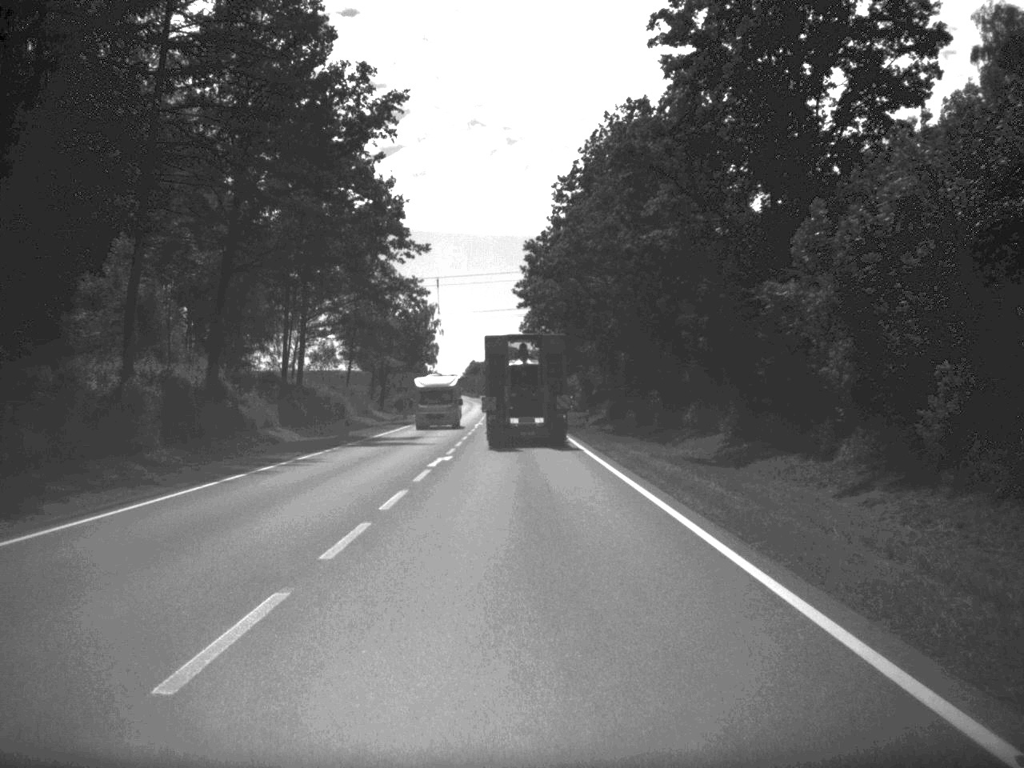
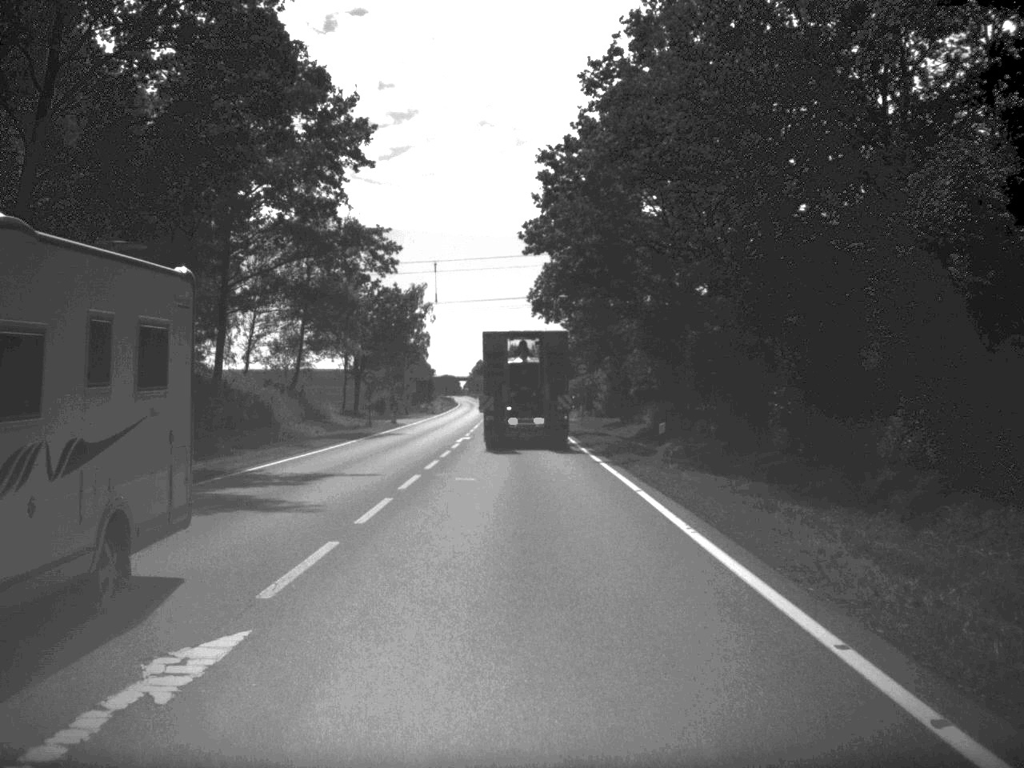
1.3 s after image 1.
(-0.1, +26.0) m; -1°
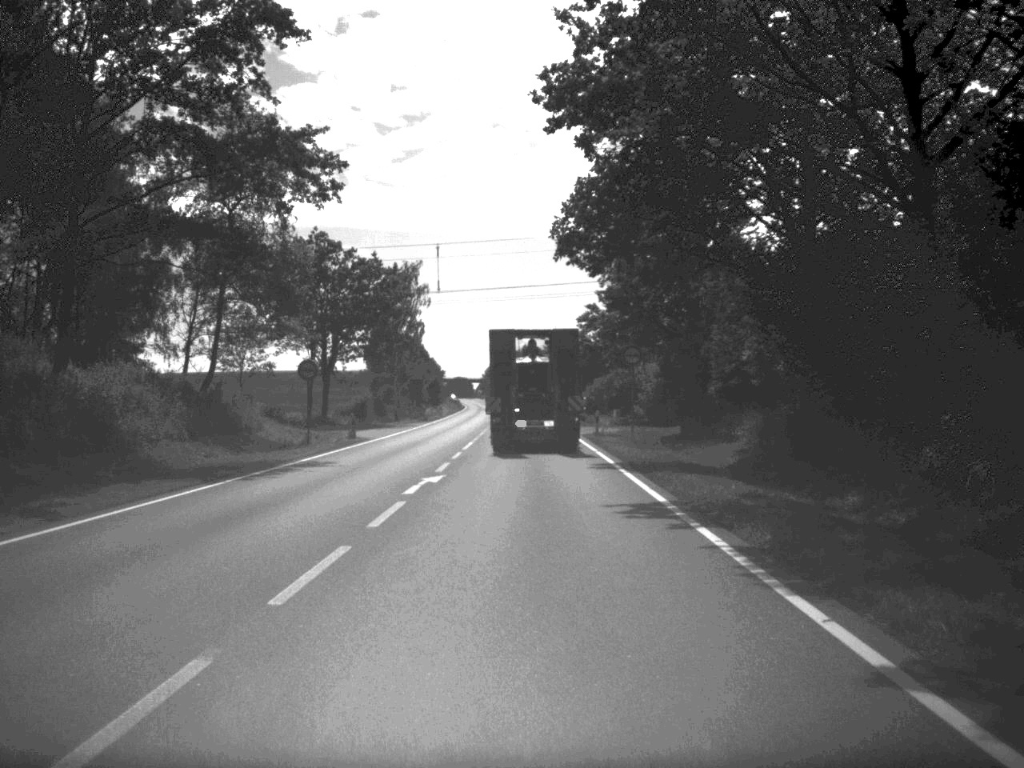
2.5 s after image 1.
(-0.2, +23.8) m; -1°
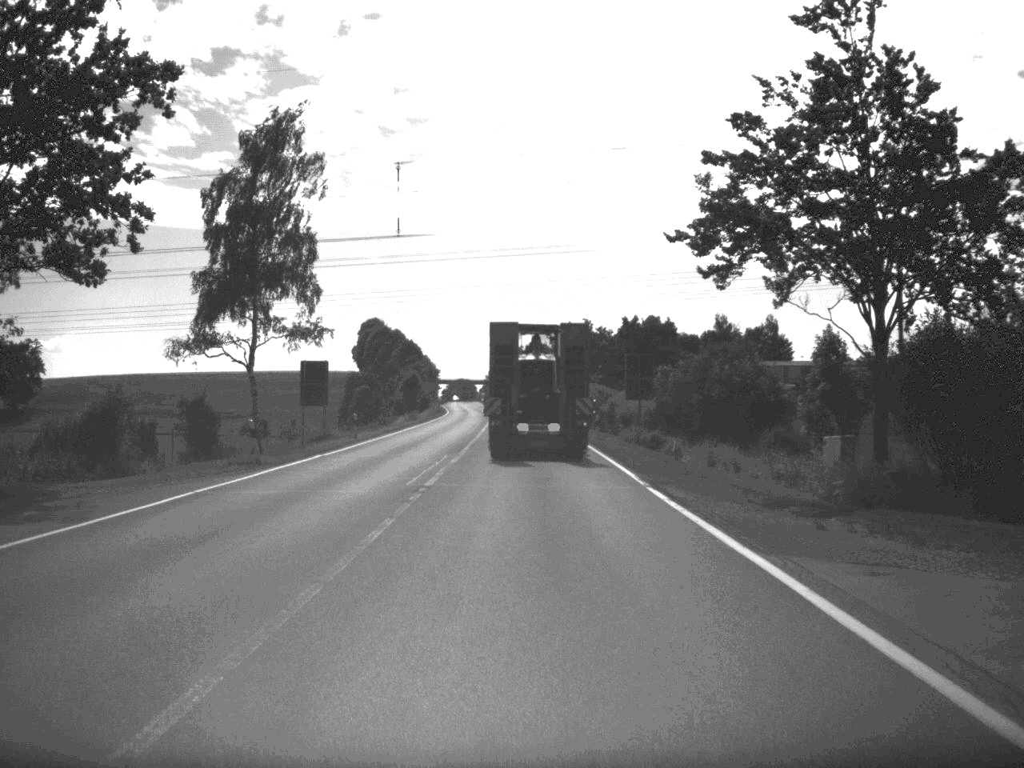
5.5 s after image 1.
(-0.3, +58.3) m; -1°
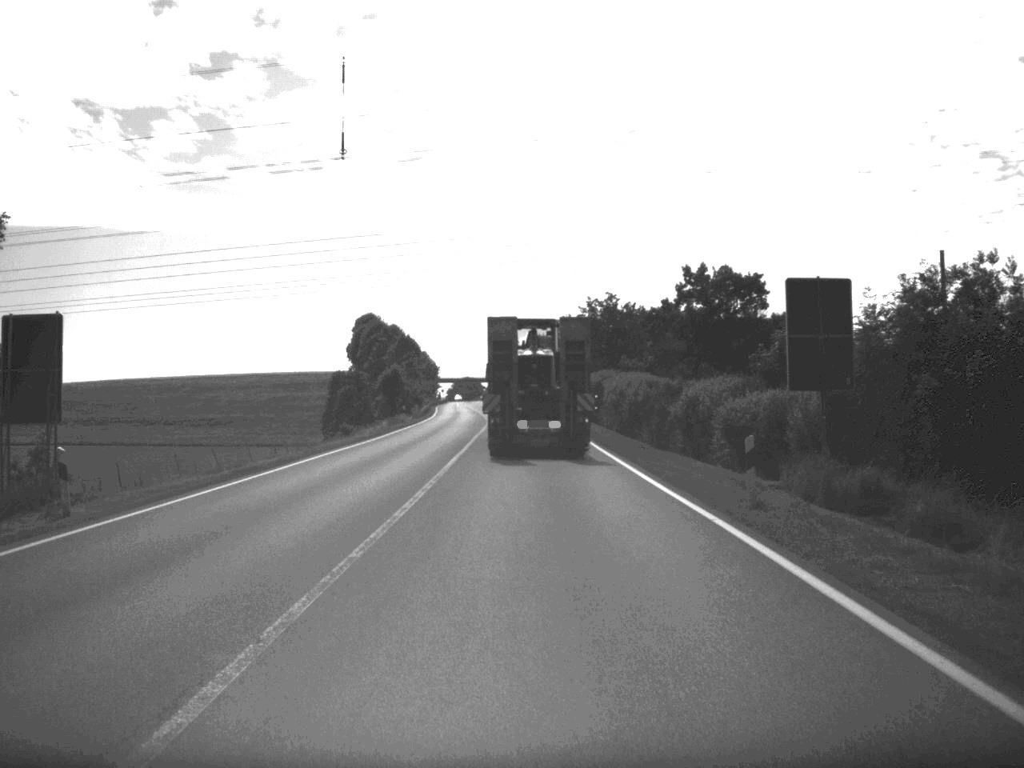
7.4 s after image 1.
(-0.2, +33.3) m; -1°
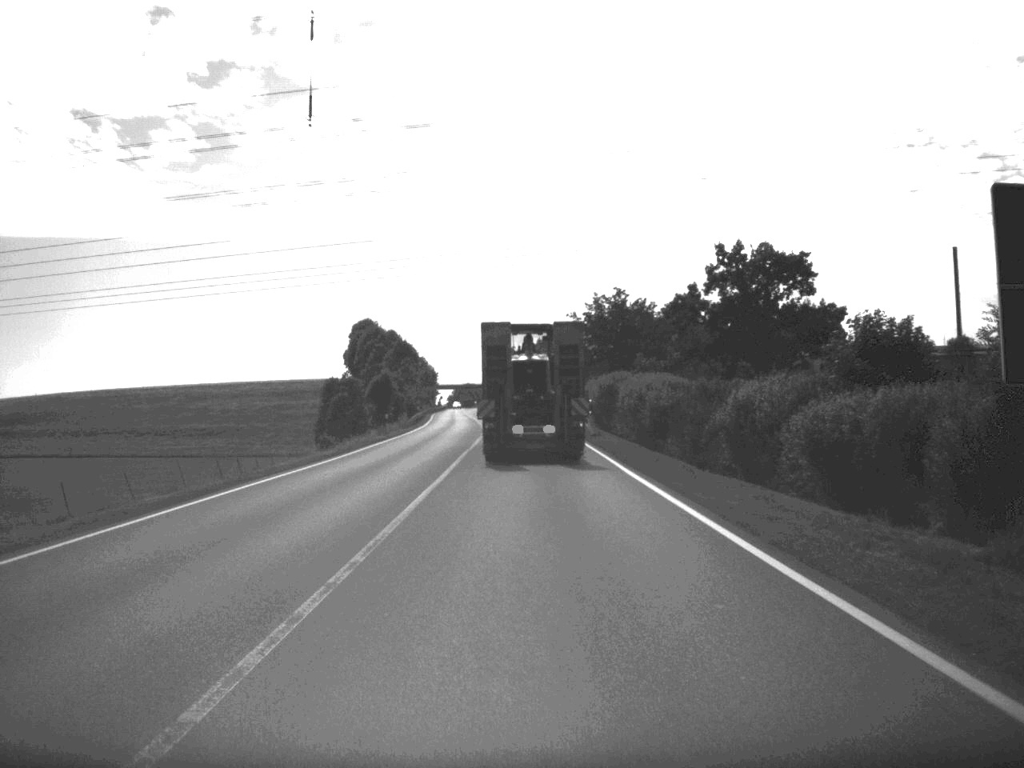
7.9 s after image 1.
(0.0, +10.3) m; 0°
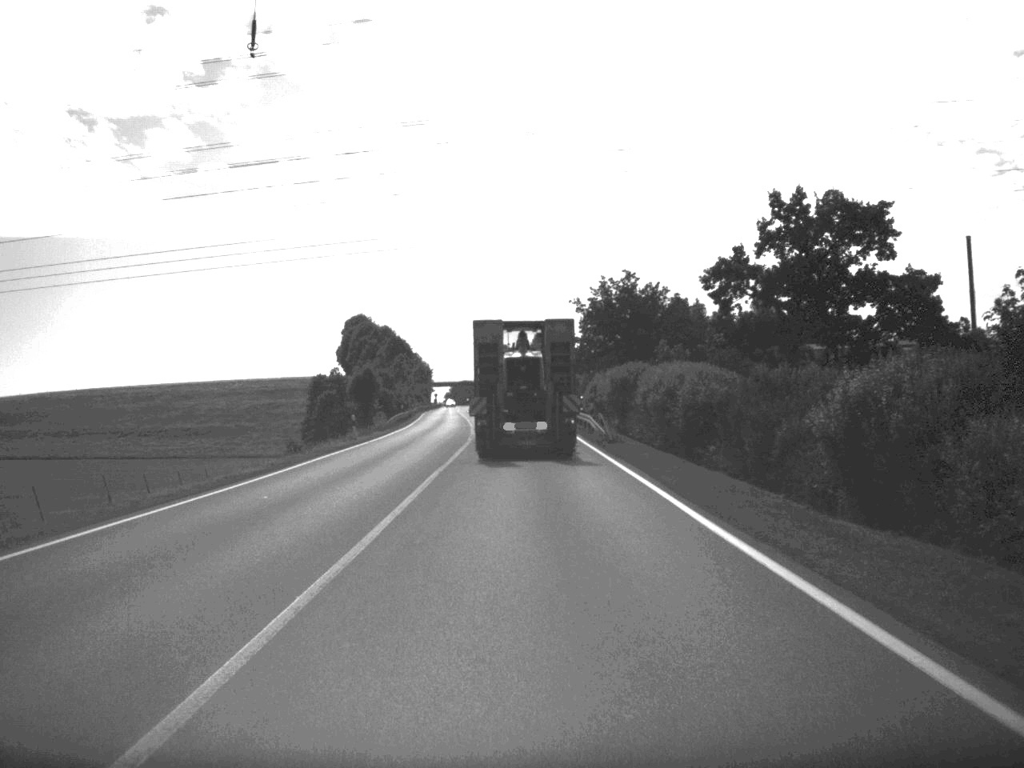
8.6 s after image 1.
(0.0, +12.2) m; 0°
